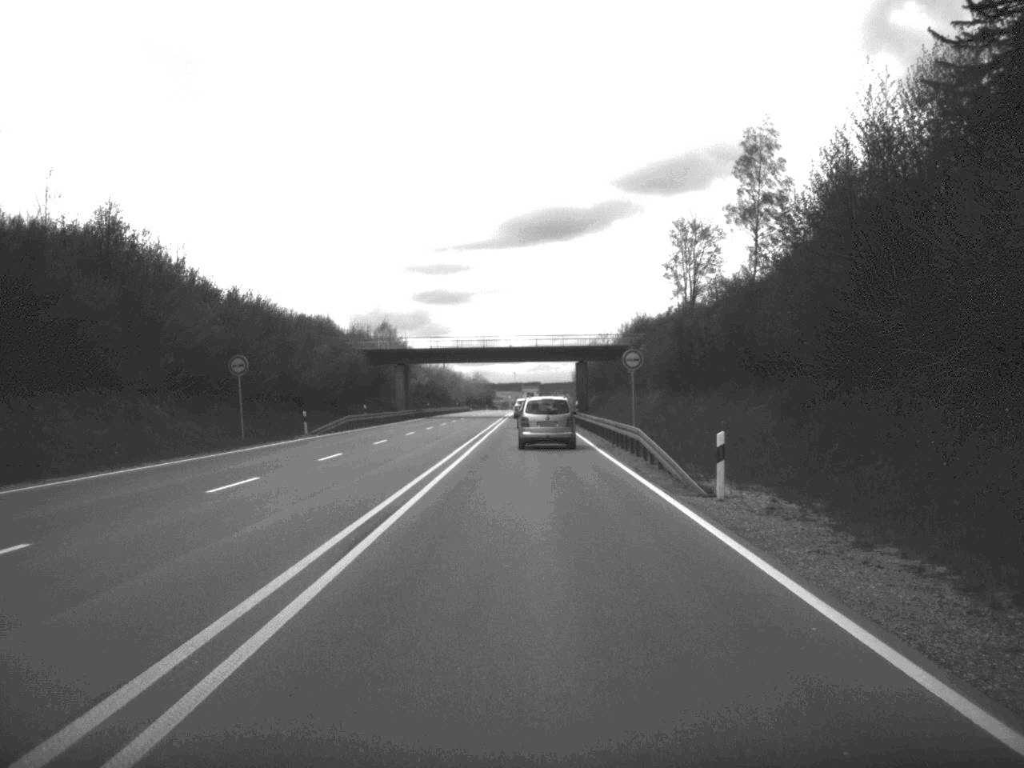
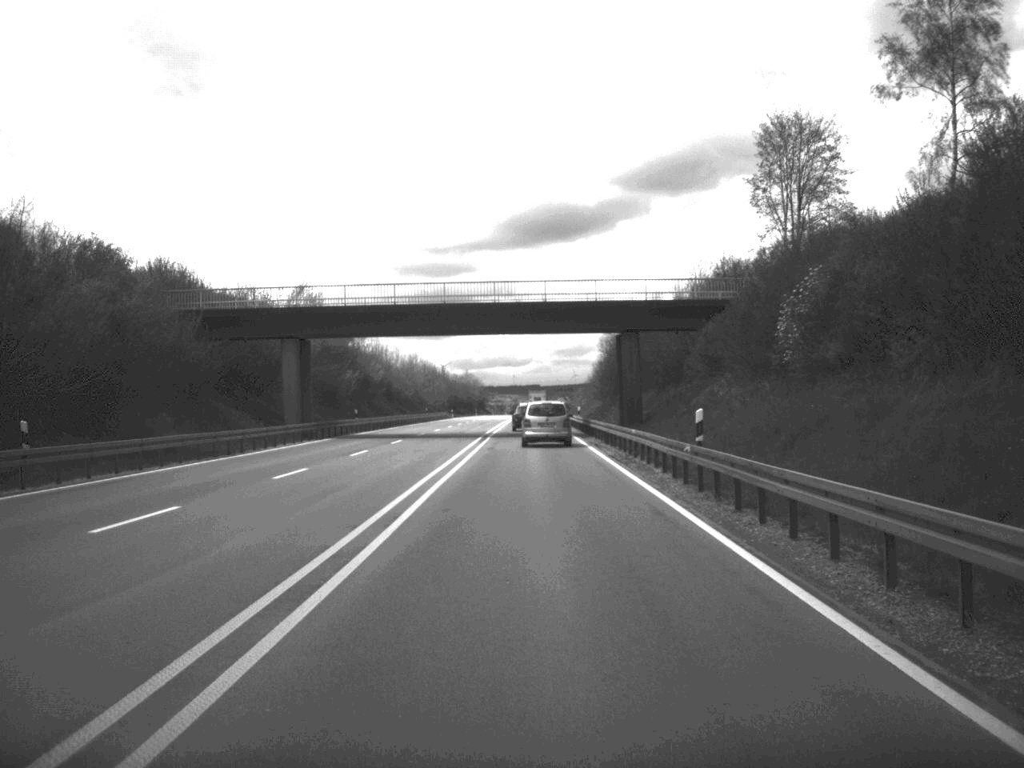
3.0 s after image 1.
(-0.1, +53.4) m; 0°
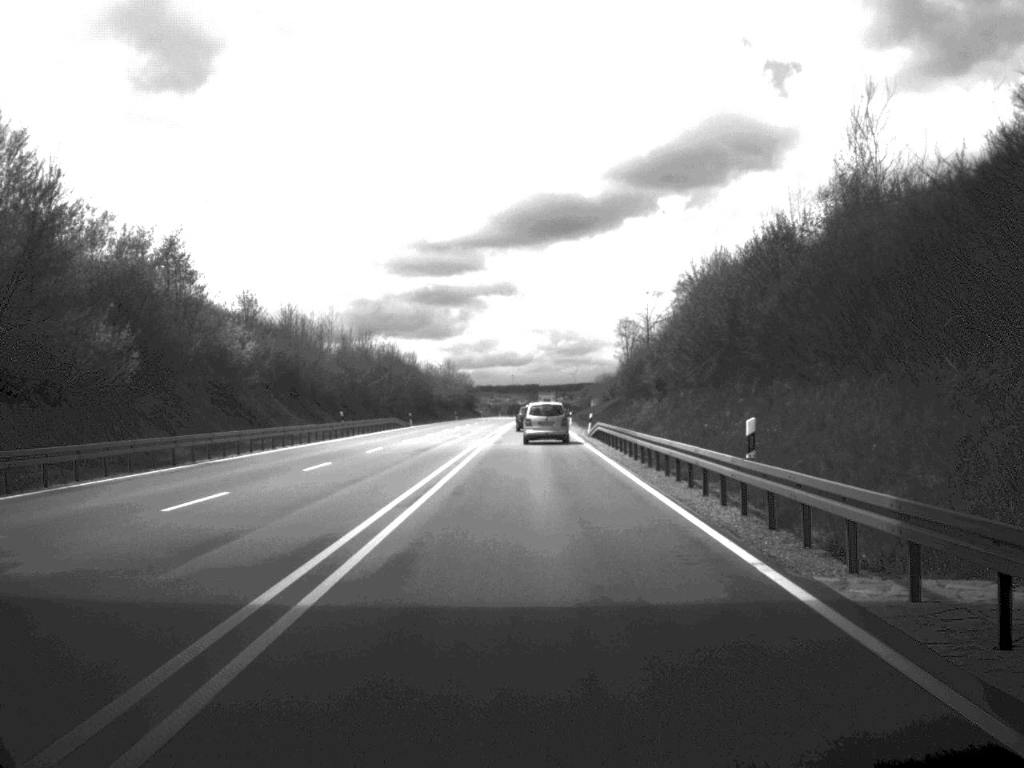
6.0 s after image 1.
(-0.1, +56.0) m; 0°
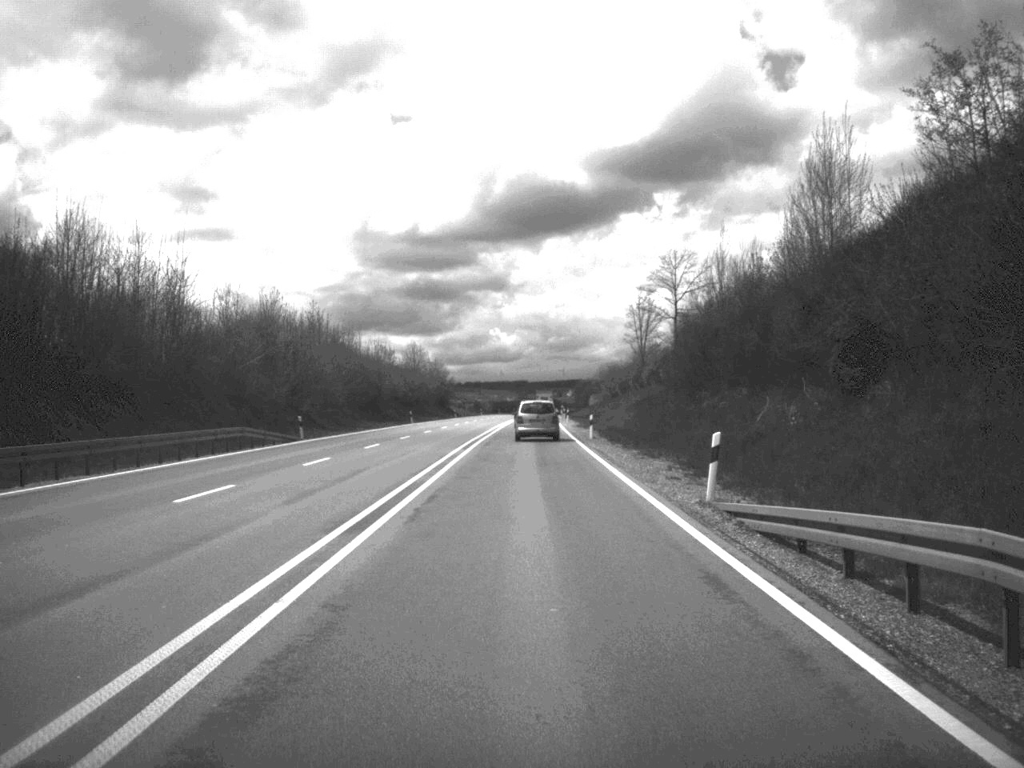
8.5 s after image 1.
(+0.1, +46.0) m; 0°
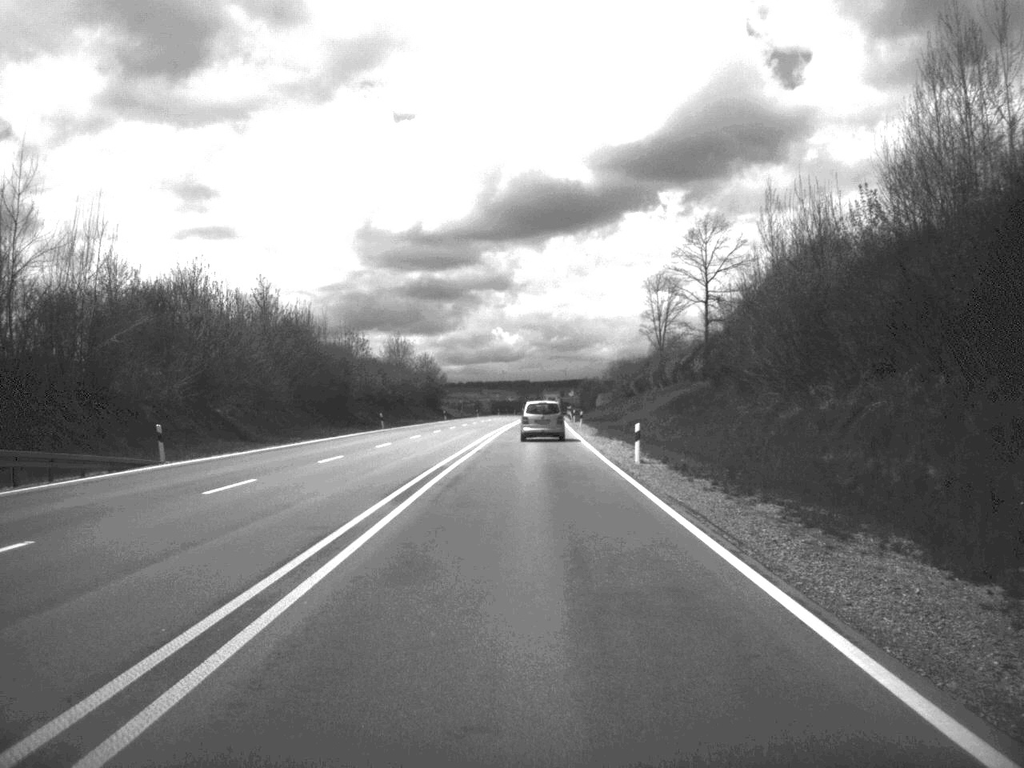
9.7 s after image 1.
(0.0, +22.3) m; 0°
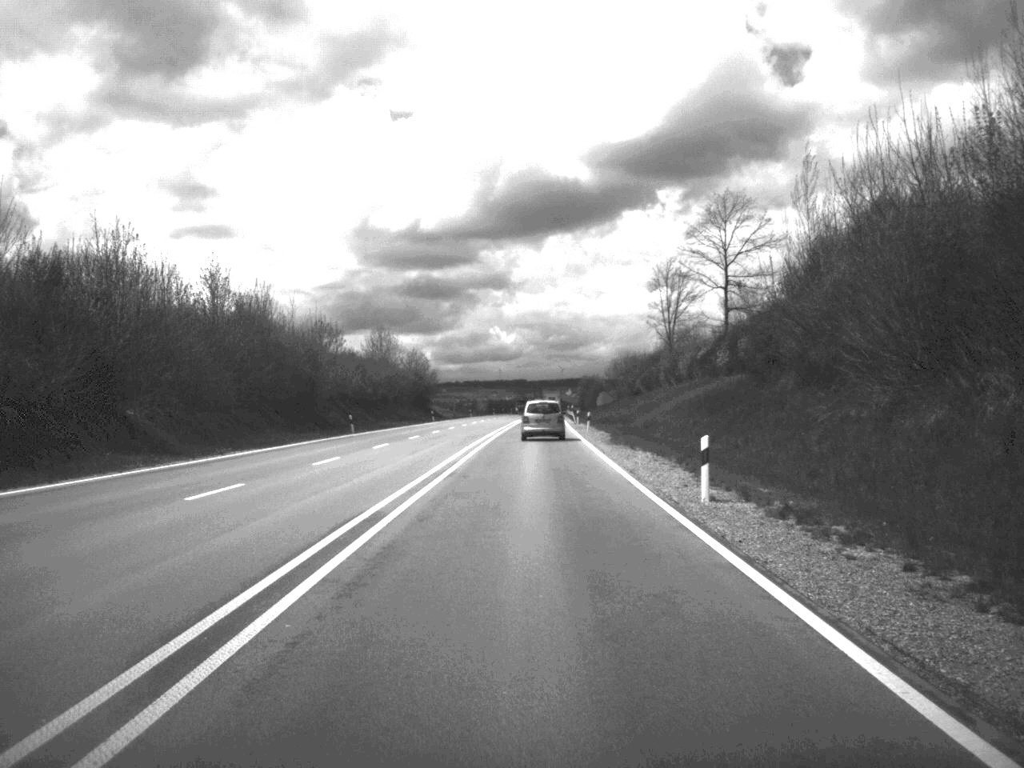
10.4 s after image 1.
(0.0, +13.0) m; 0°
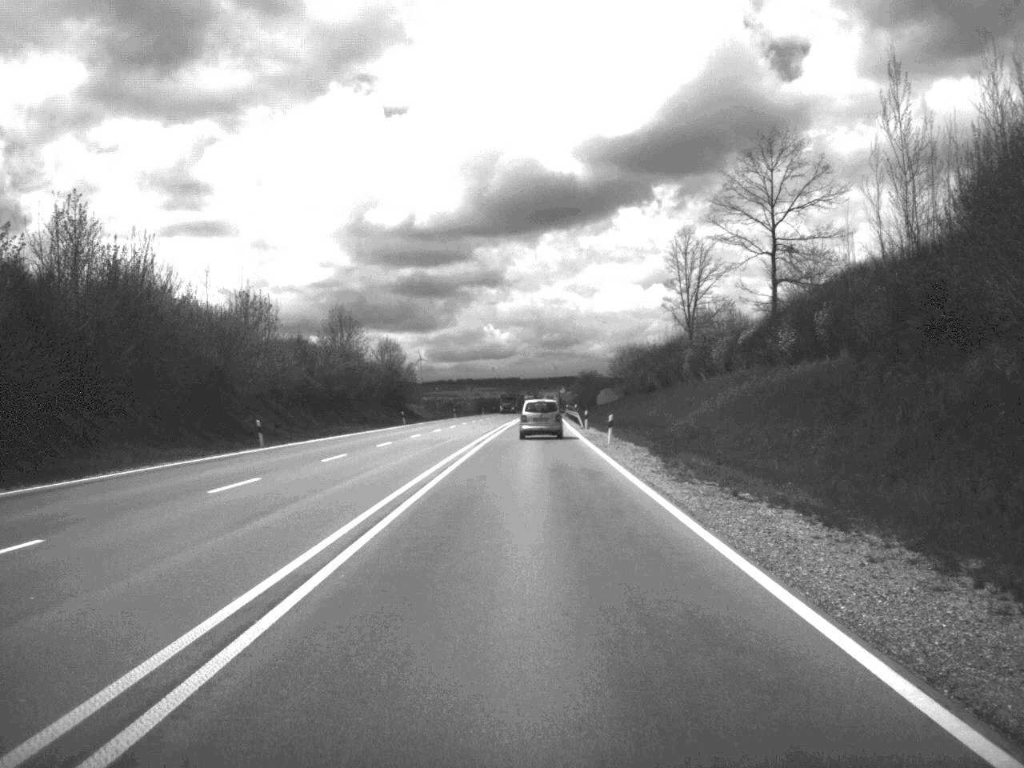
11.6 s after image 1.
(0.0, +22.5) m; 0°
